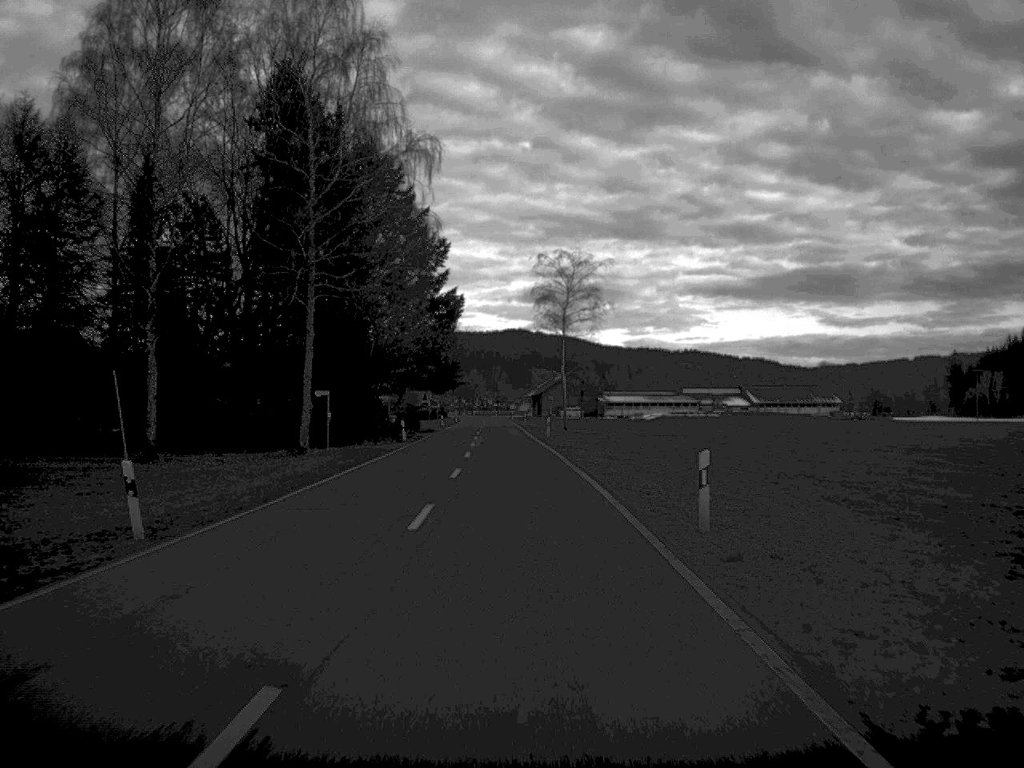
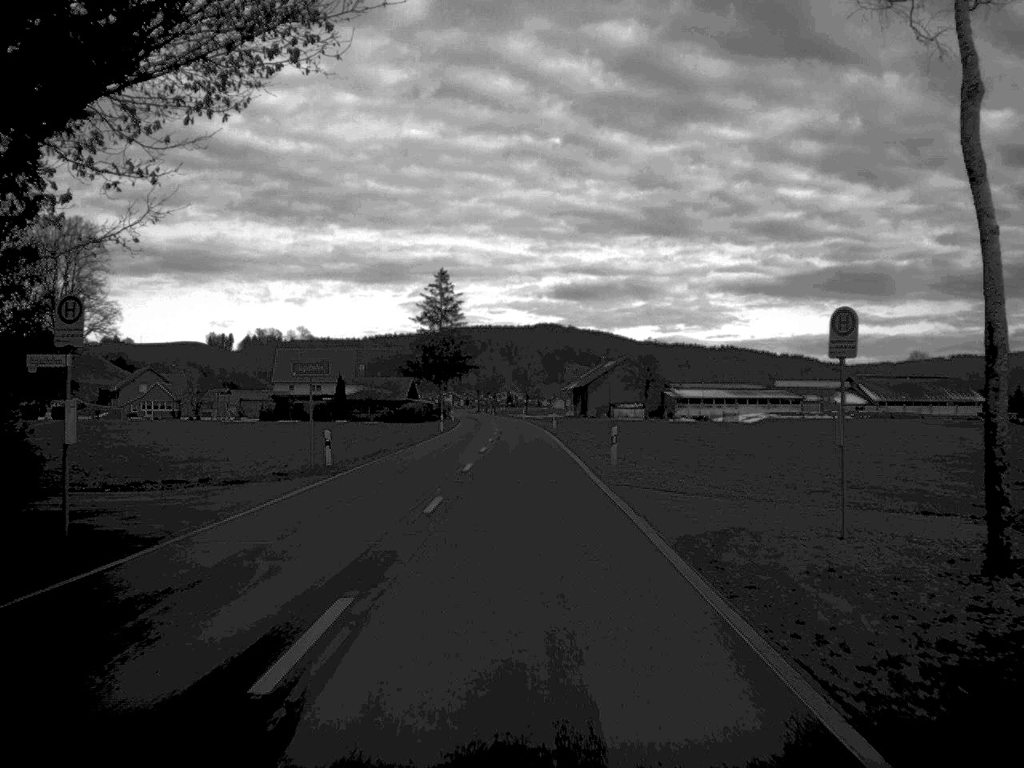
(-1.6, +81.9) m; -1°
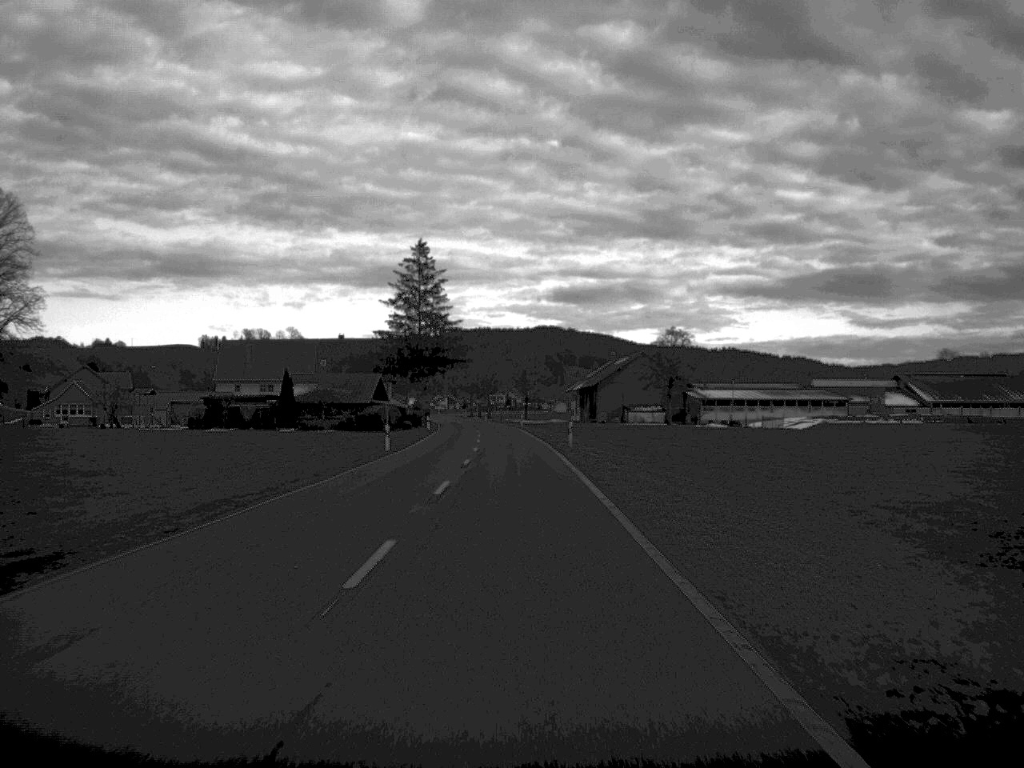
(0.0, +32.0) m; 0°
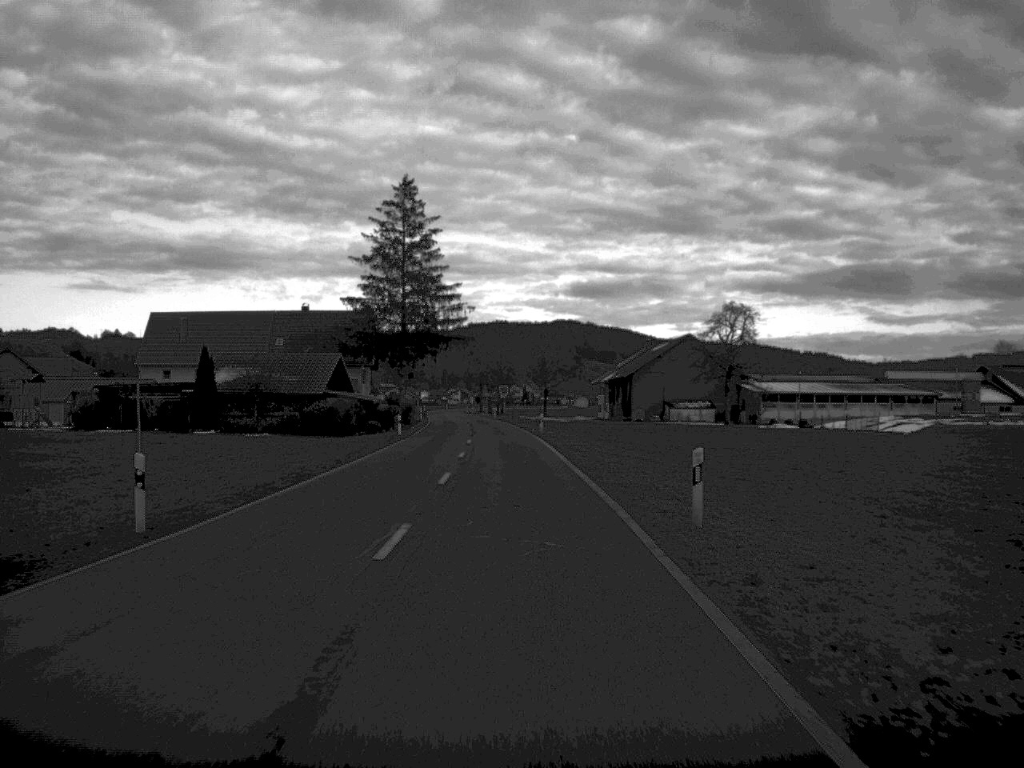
(-0.2, +34.3) m; -1°
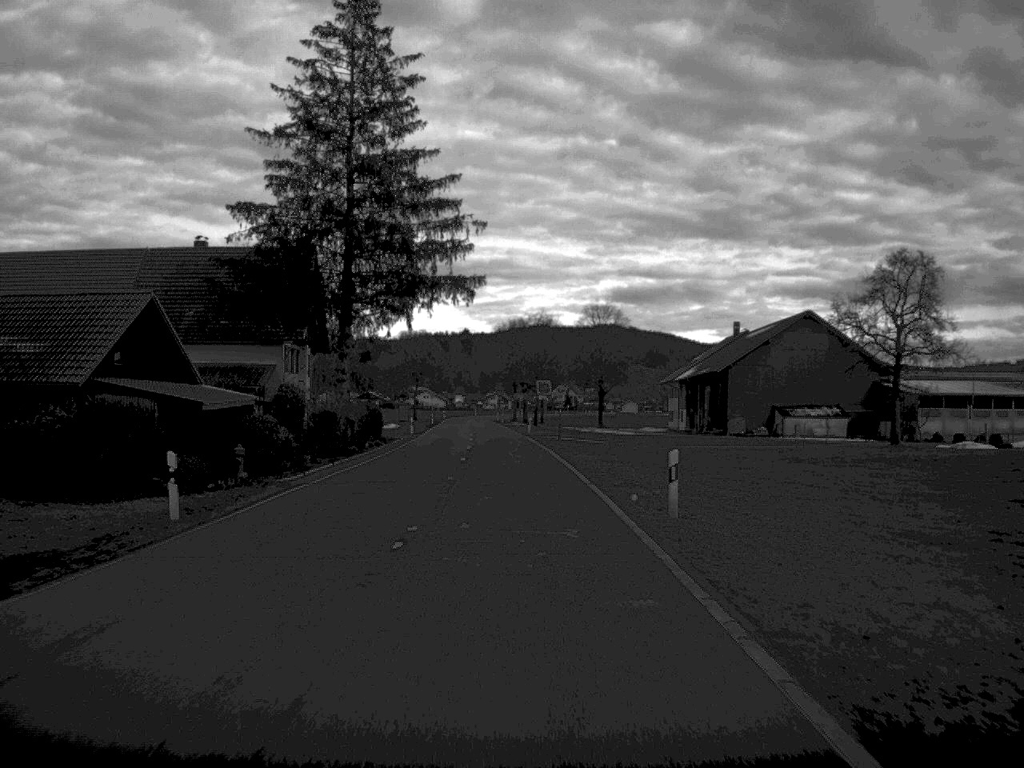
(-0.7, +47.6) m; -2°
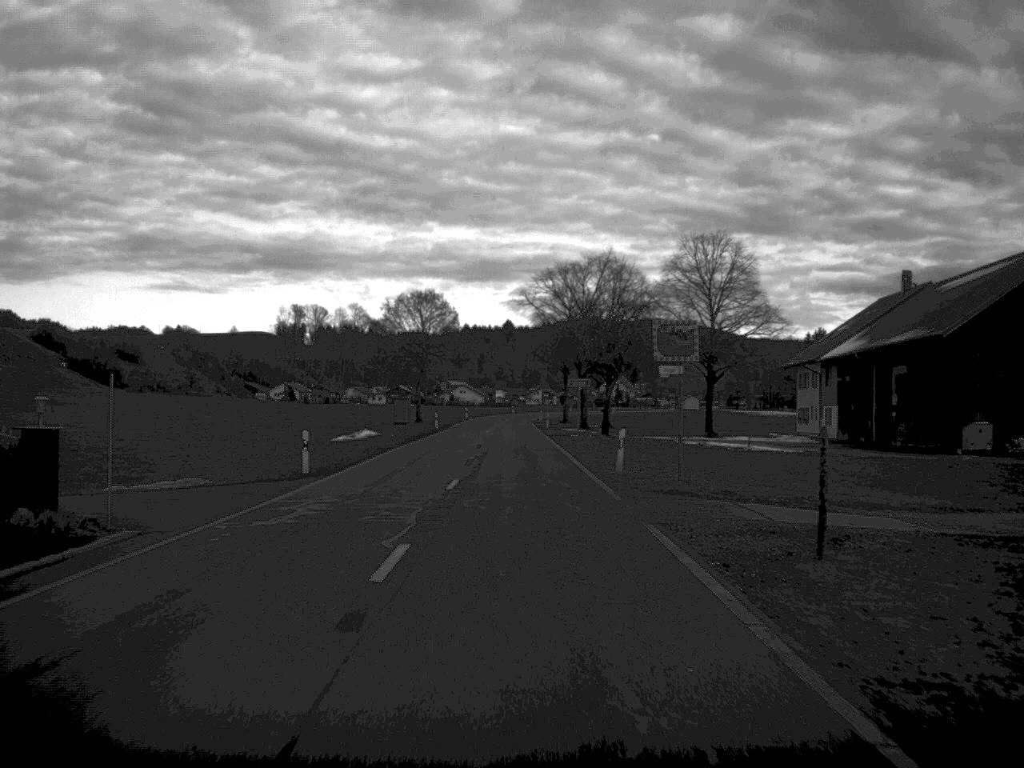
(-0.9, +50.6) m; -2°
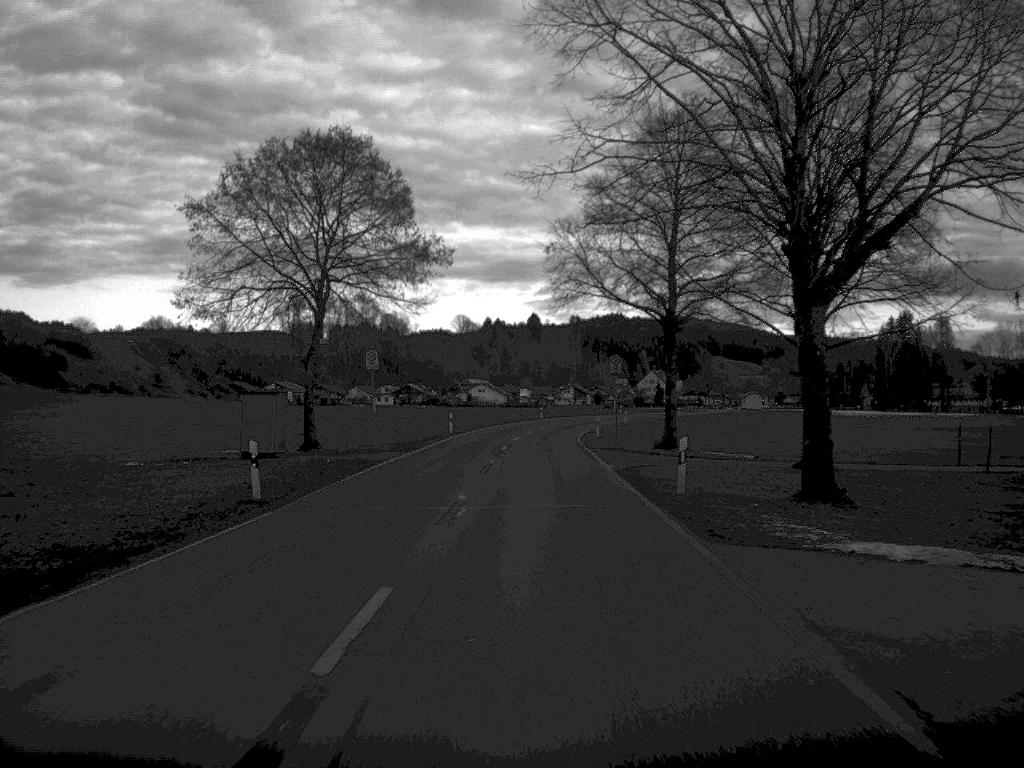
(-0.8, +64.1) m; -1°
